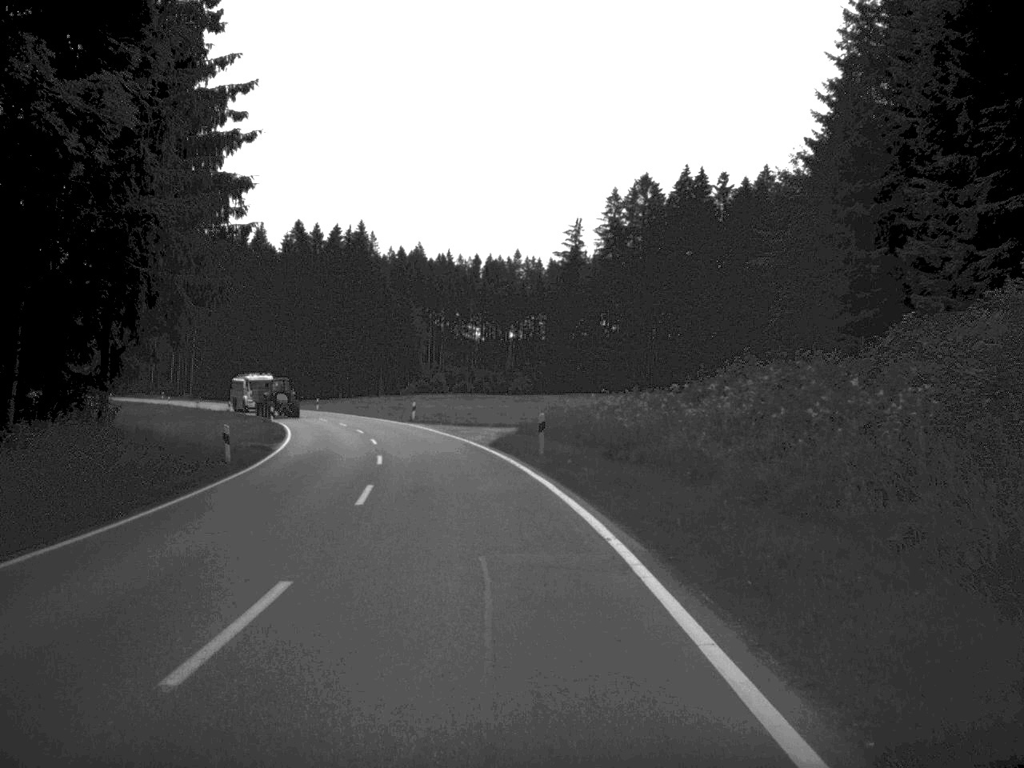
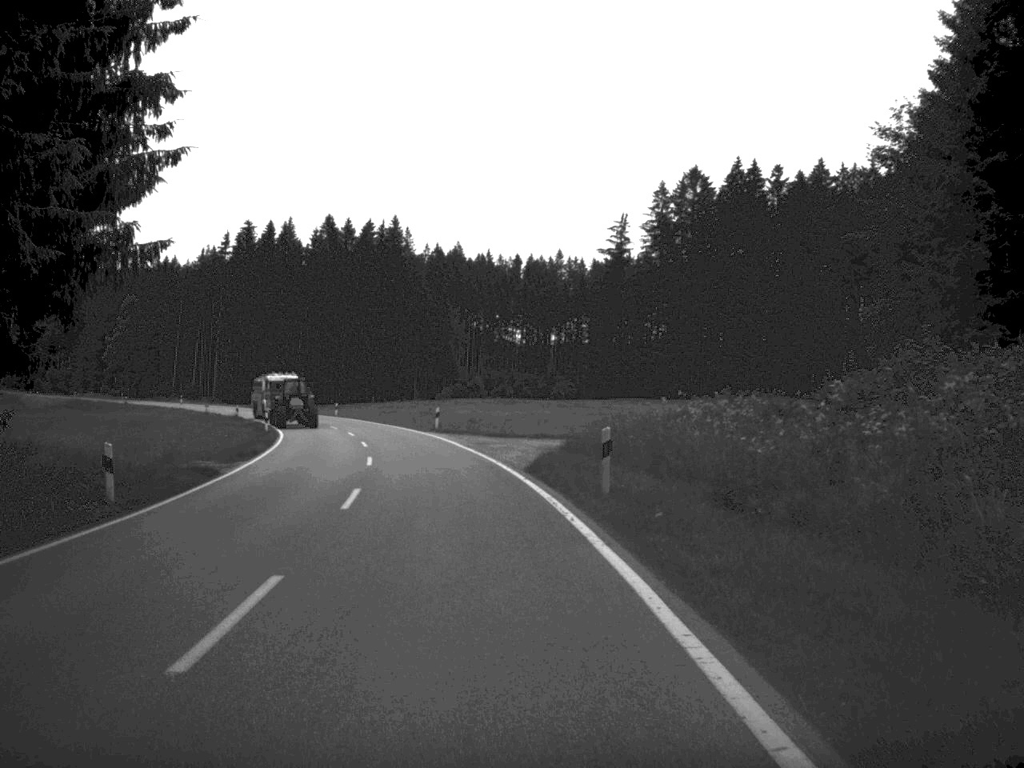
(-0.2, +11.5) m; -2°
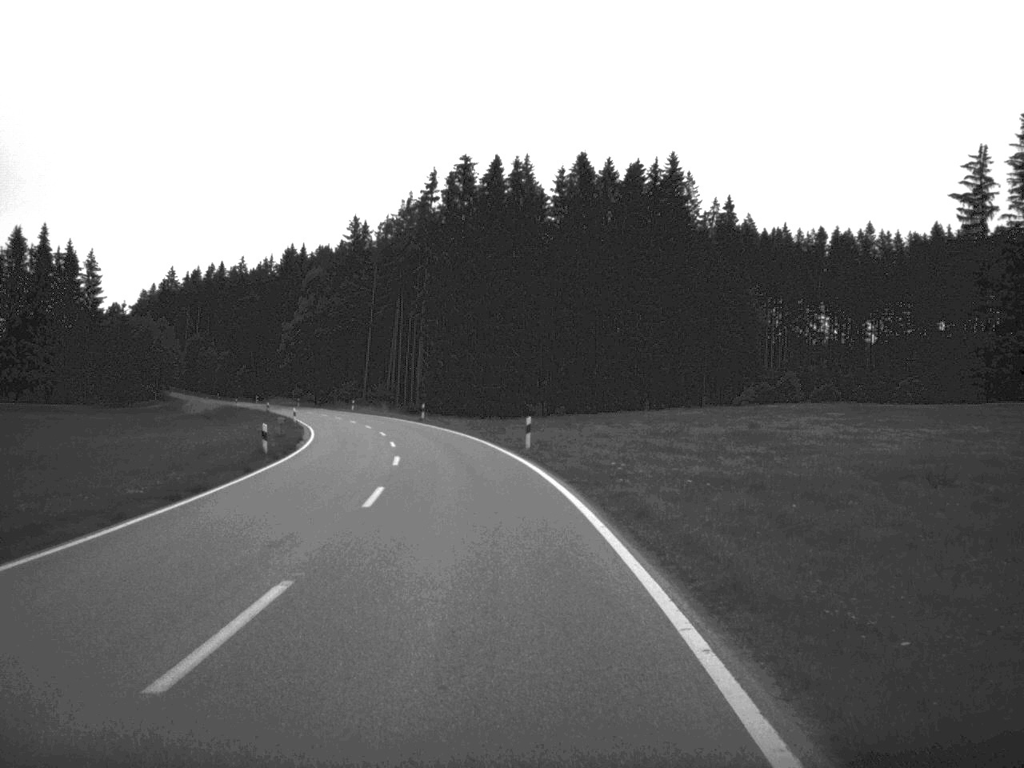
(-6.0, +58.6) m; -13°
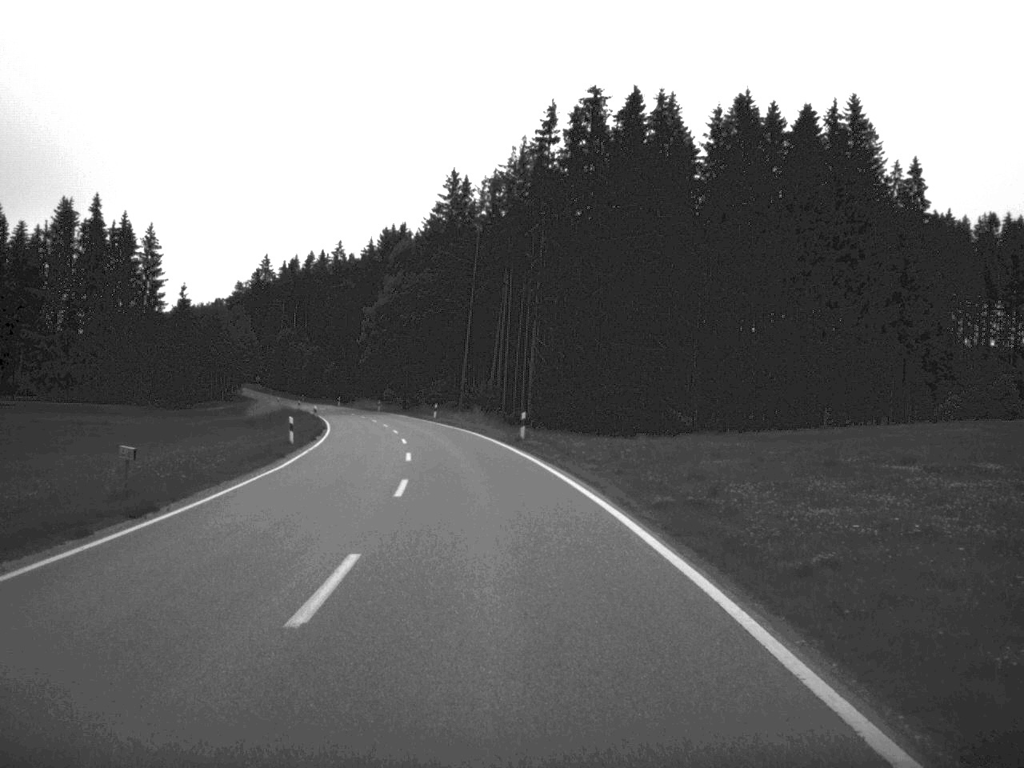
(-1.8, +33.3) m; -6°
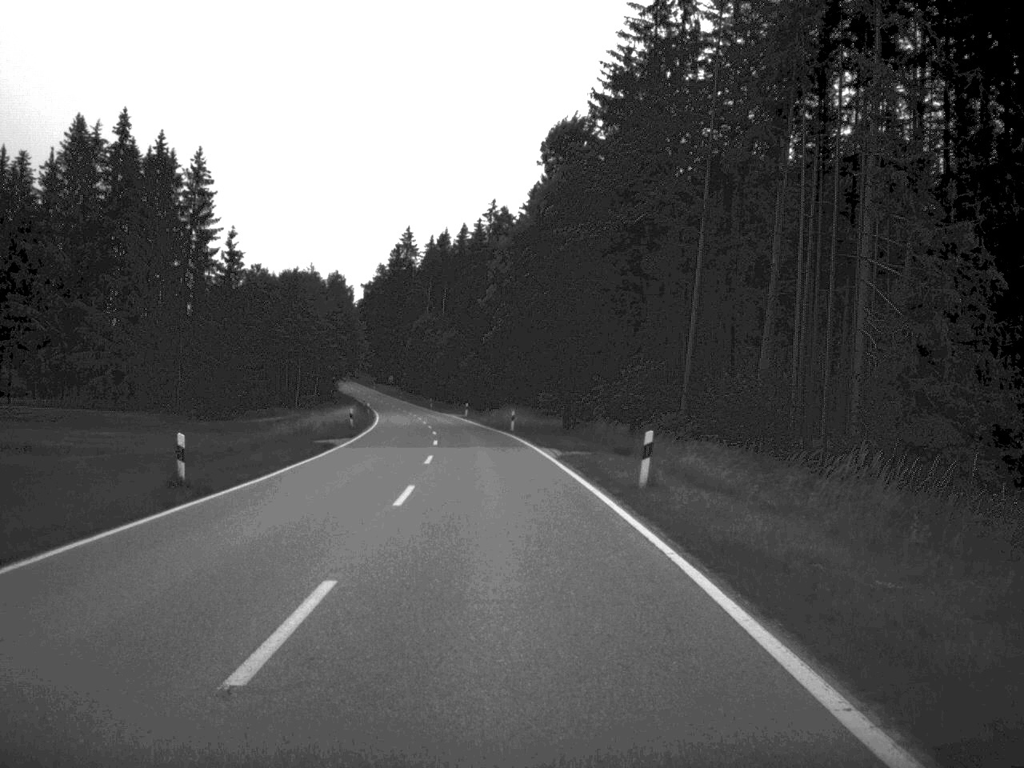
(-4.7, +60.7) m; -8°
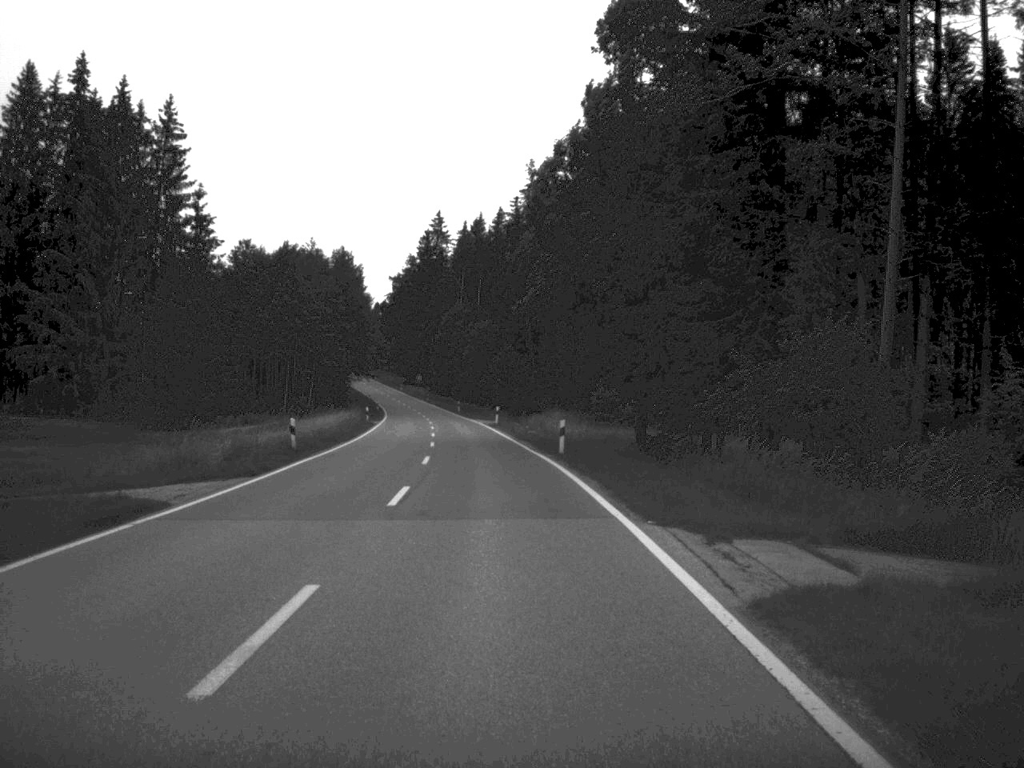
(-0.4, +24.2) m; -2°
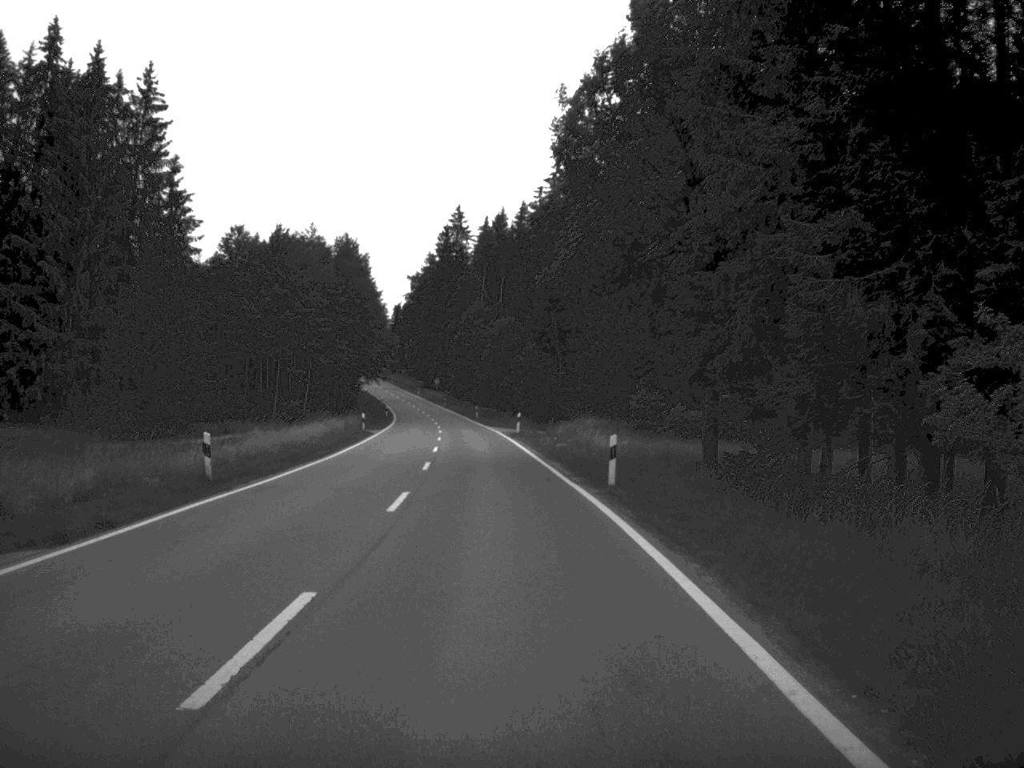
(-0.1, +12.2) m; -1°
